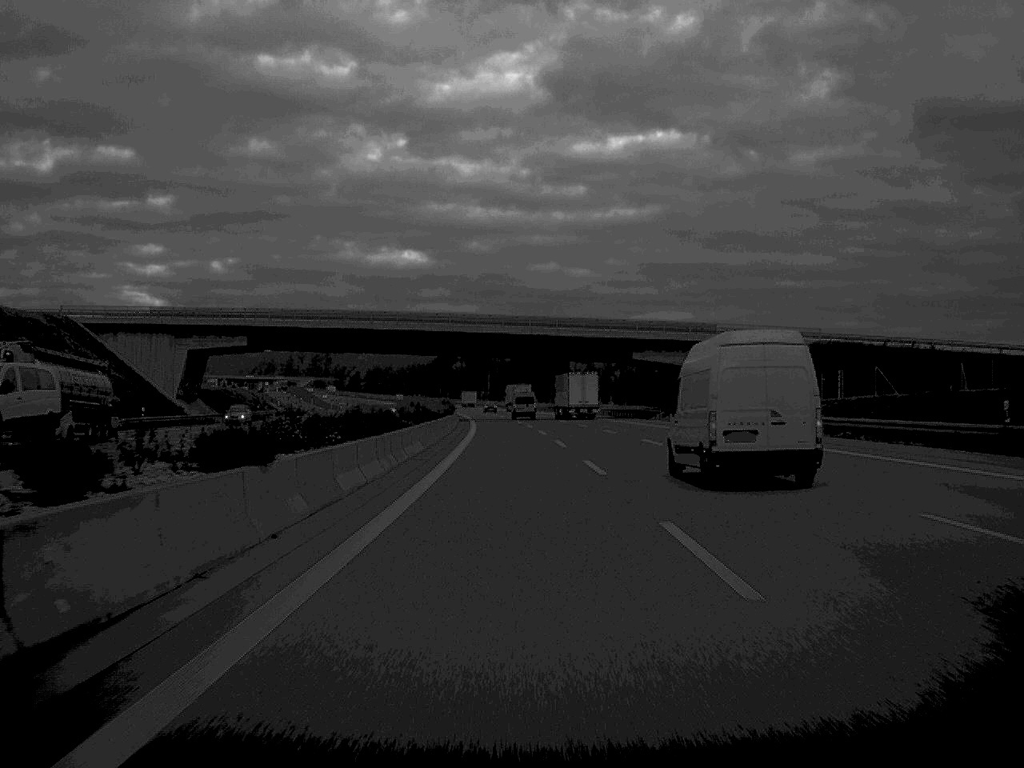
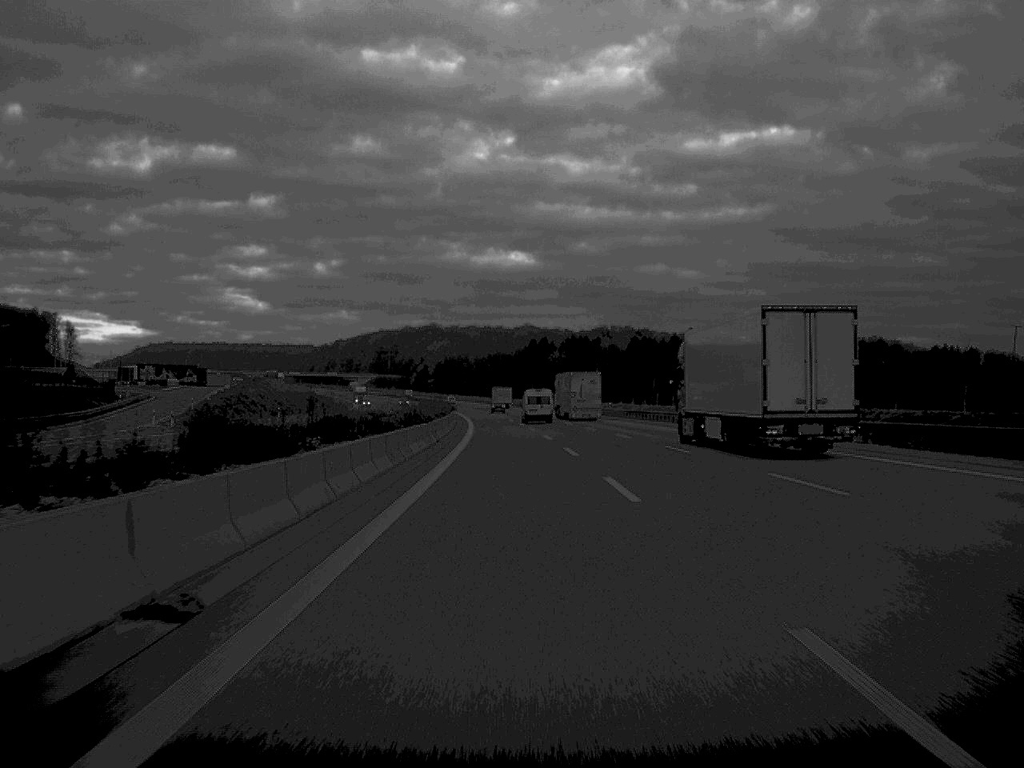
(-6.7, +166.0) m; -5°
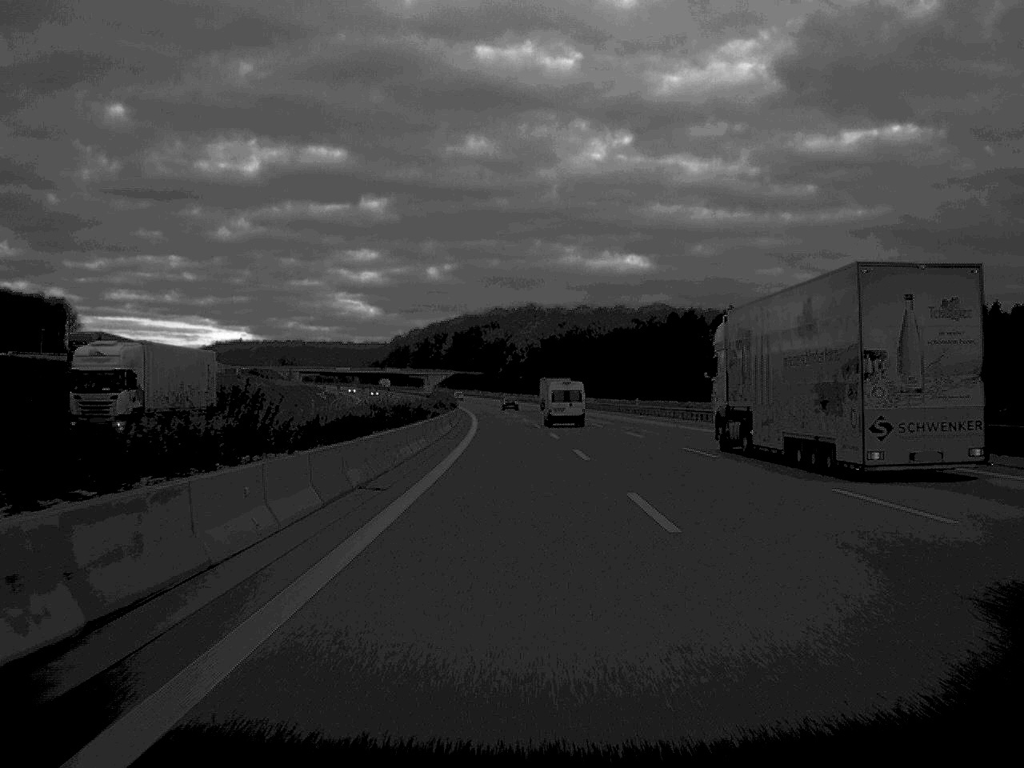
(-7.0, +166.1) m; -5°
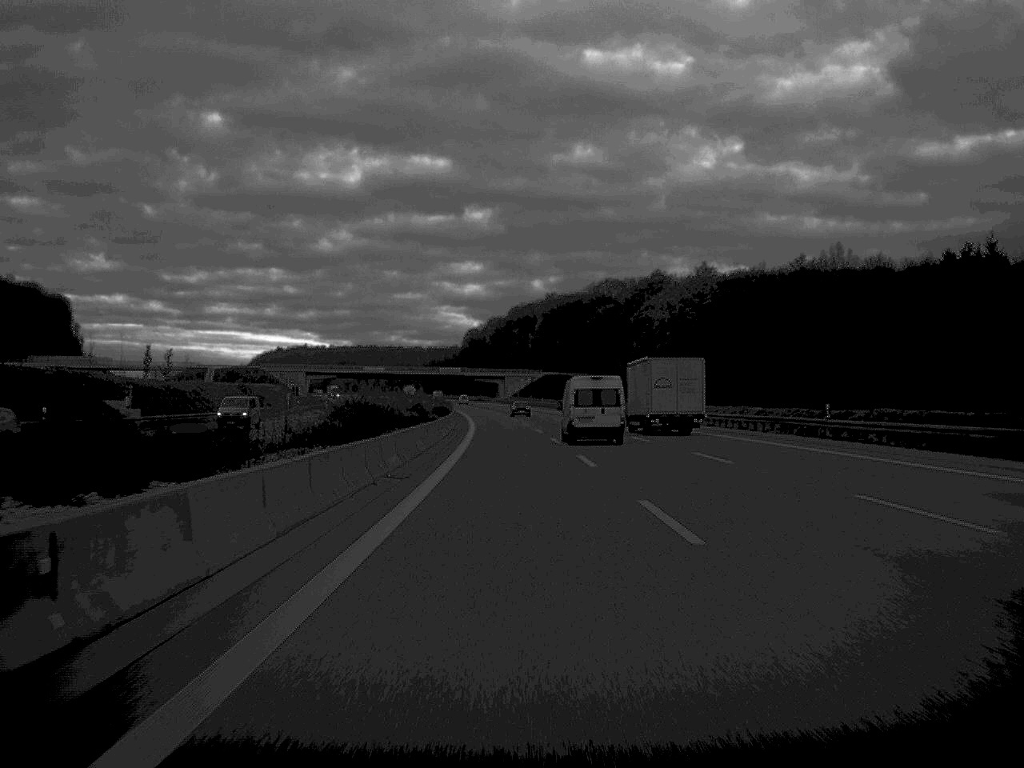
(-6.4, +165.0) m; -4°
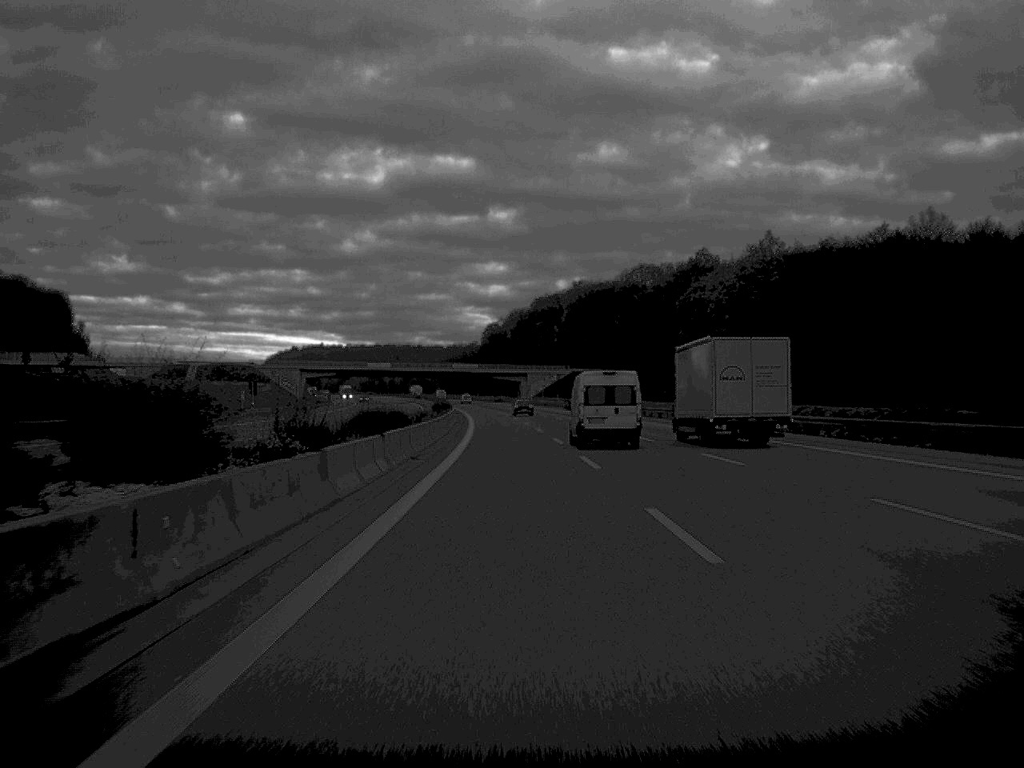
(-0.3, +36.4) m; -1°
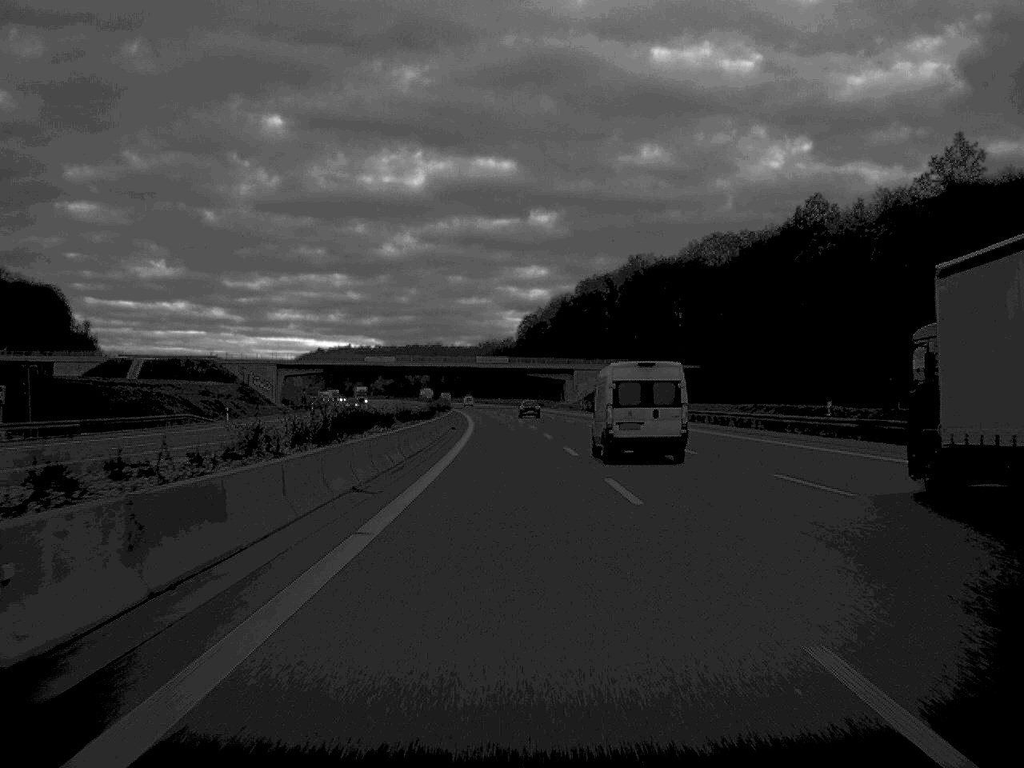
(-1.0, +63.6) m; -2°
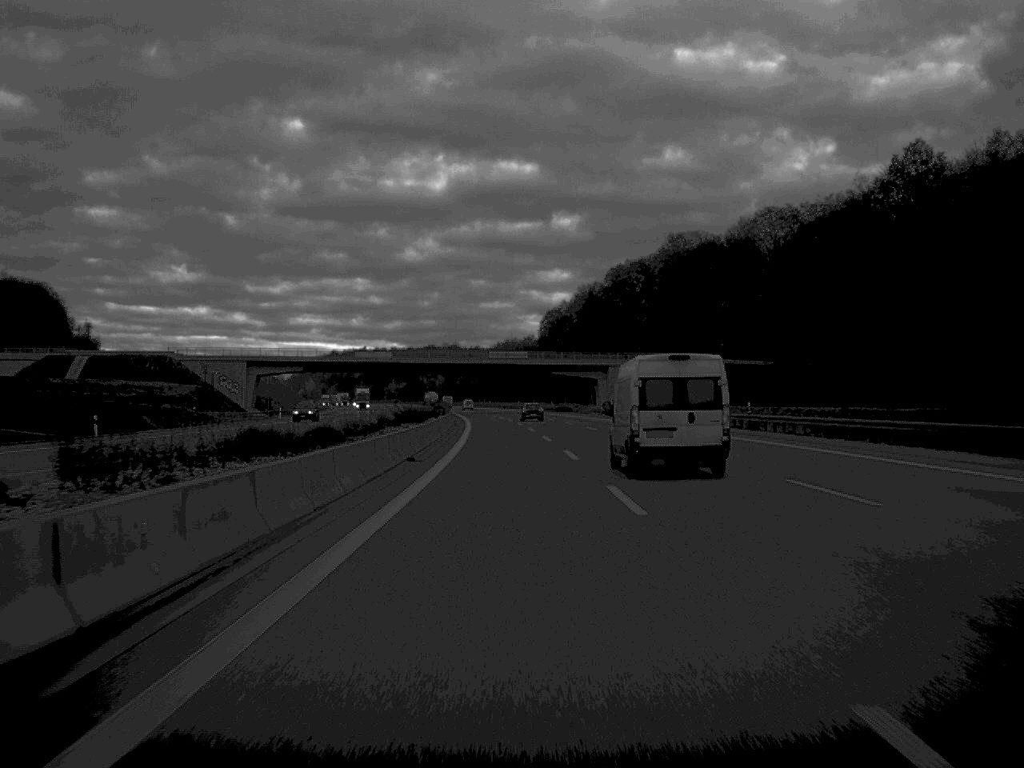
(-0.3, +36.3) m; -1°
